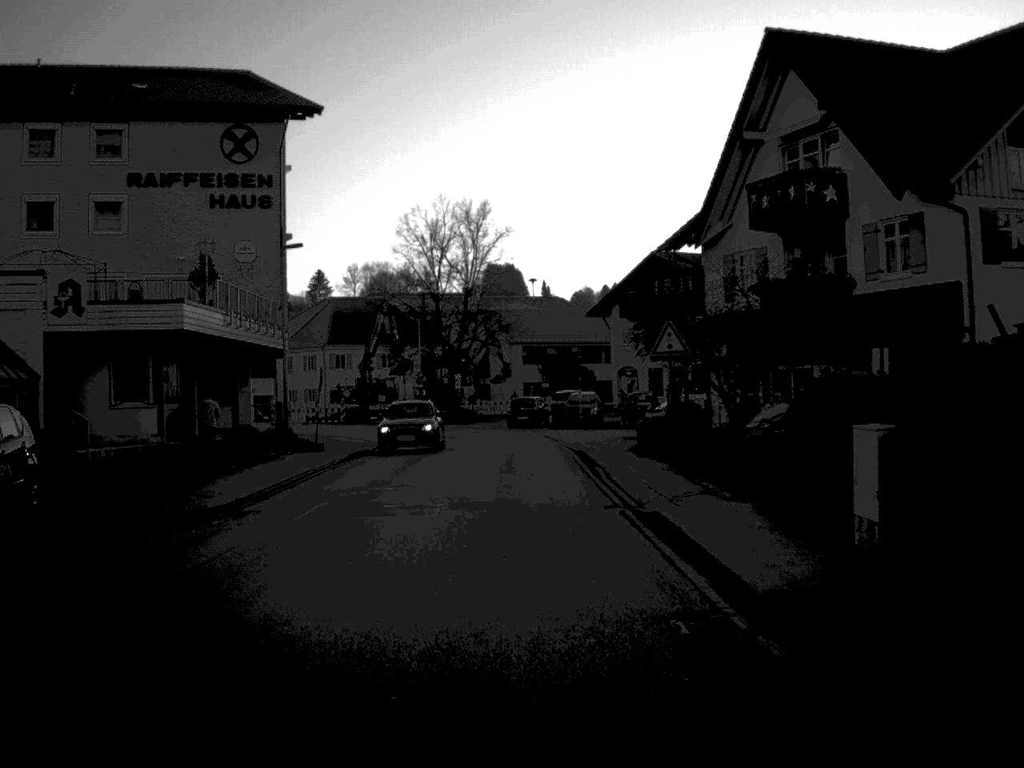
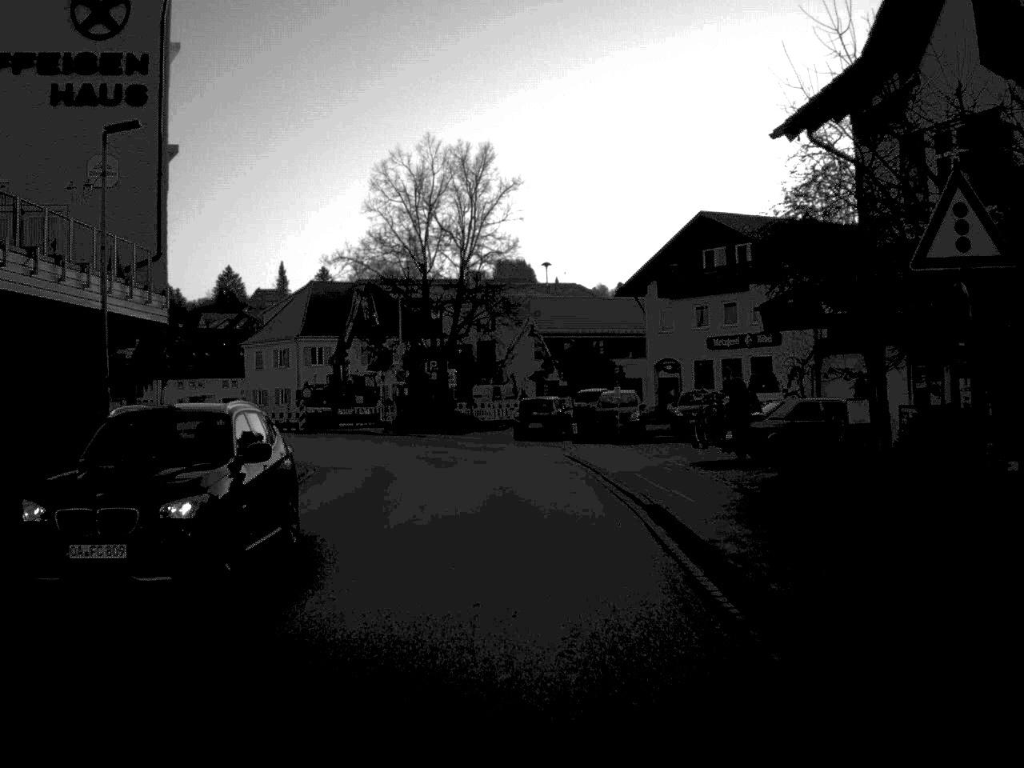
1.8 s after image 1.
(-0.1, +17.6) m; -1°
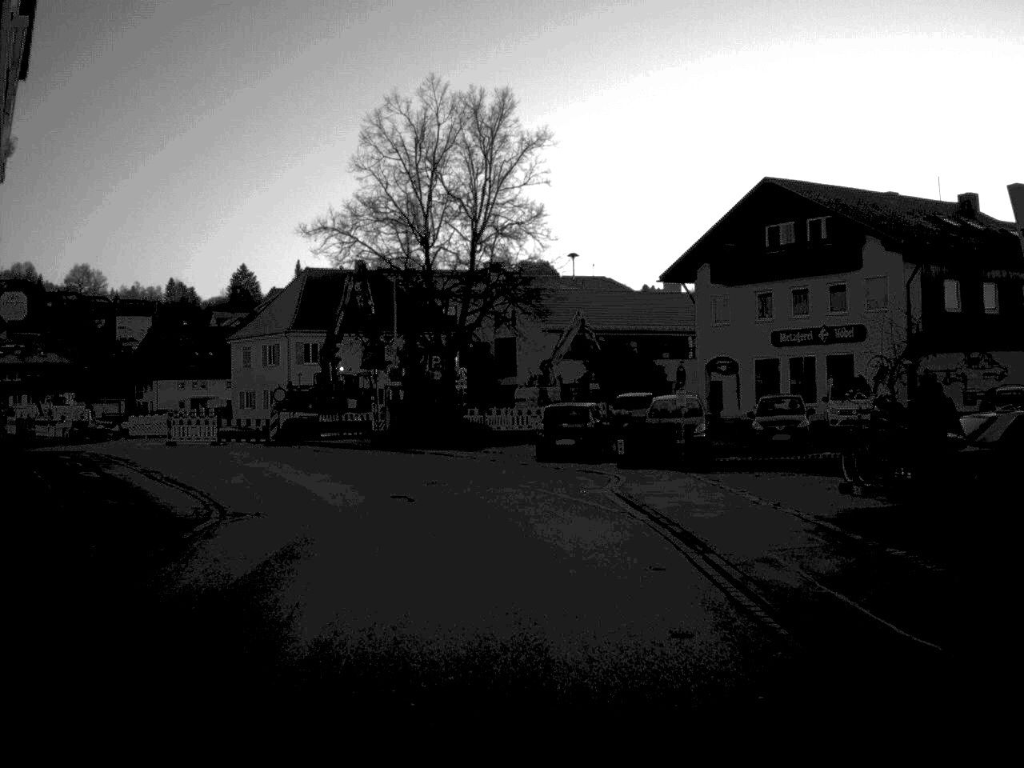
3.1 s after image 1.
(-0.1, +11.5) m; -1°
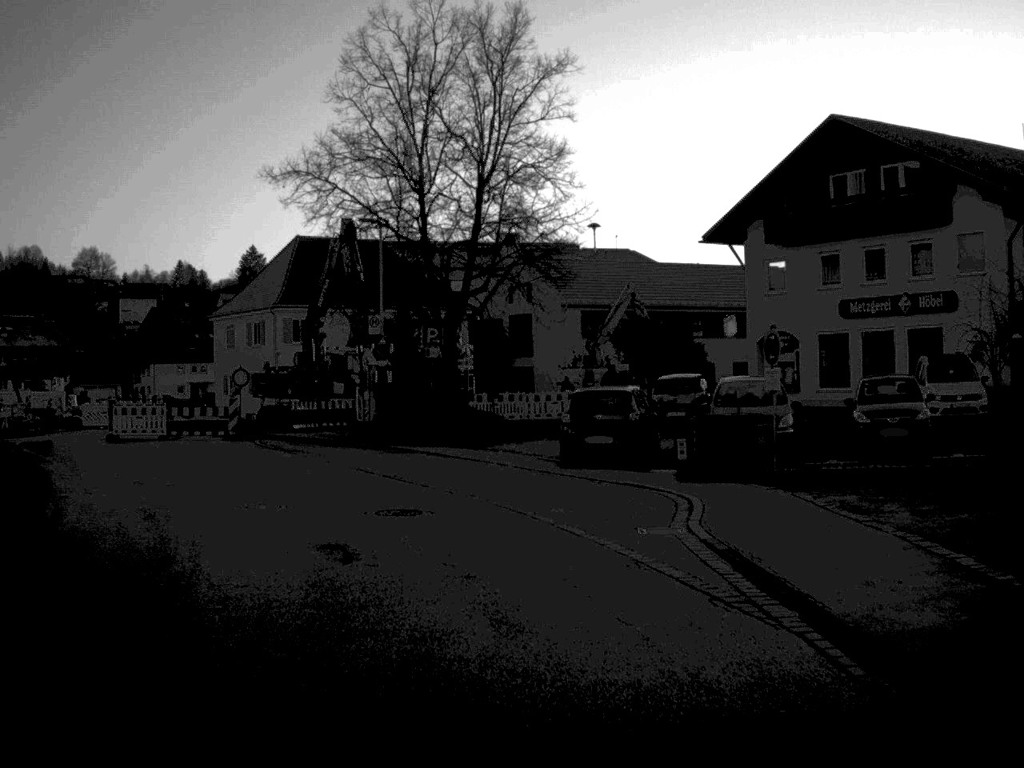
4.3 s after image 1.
(-0.1, +9.0) m; -1°
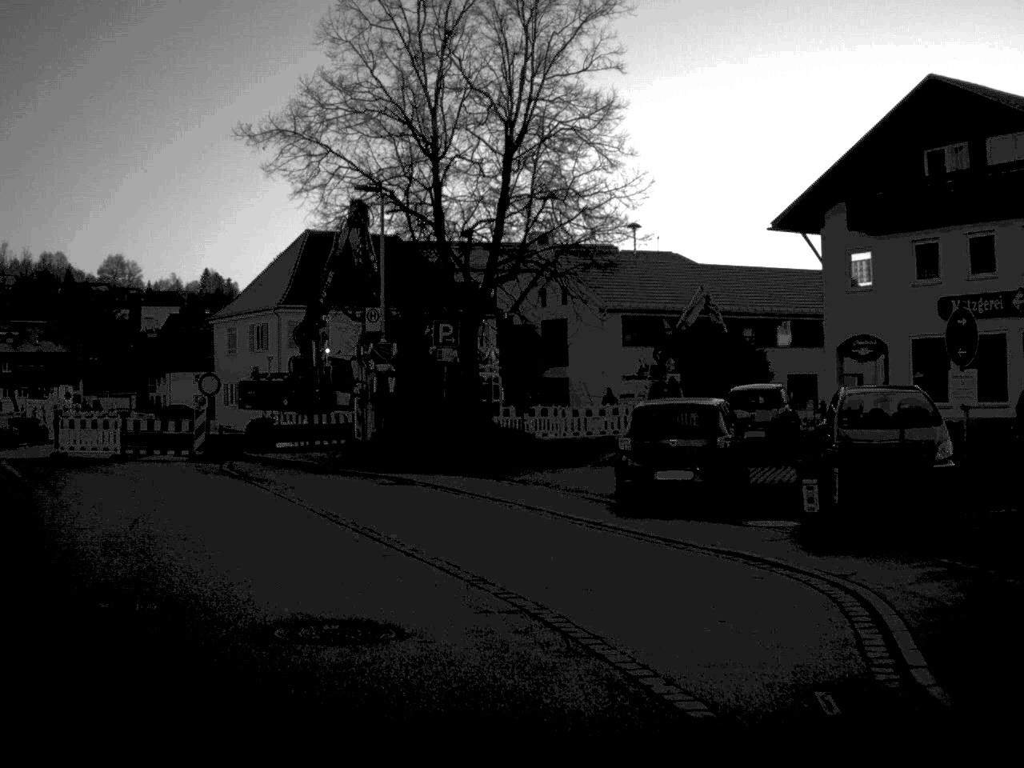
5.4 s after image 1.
(-0.1, +7.6) m; -1°
